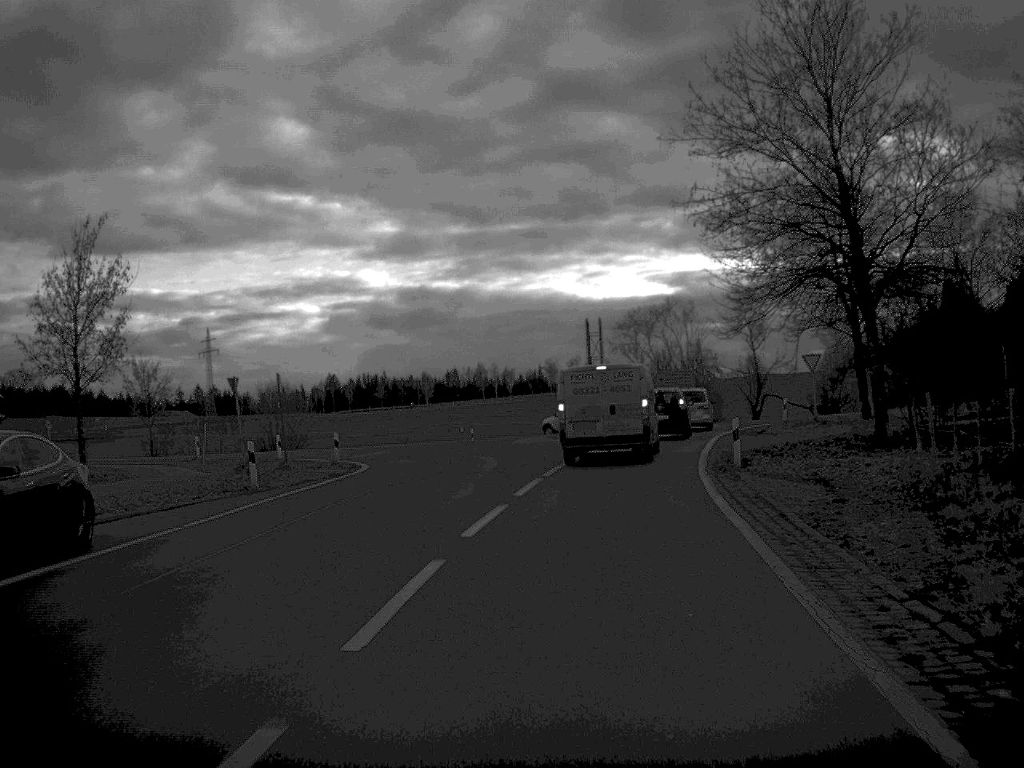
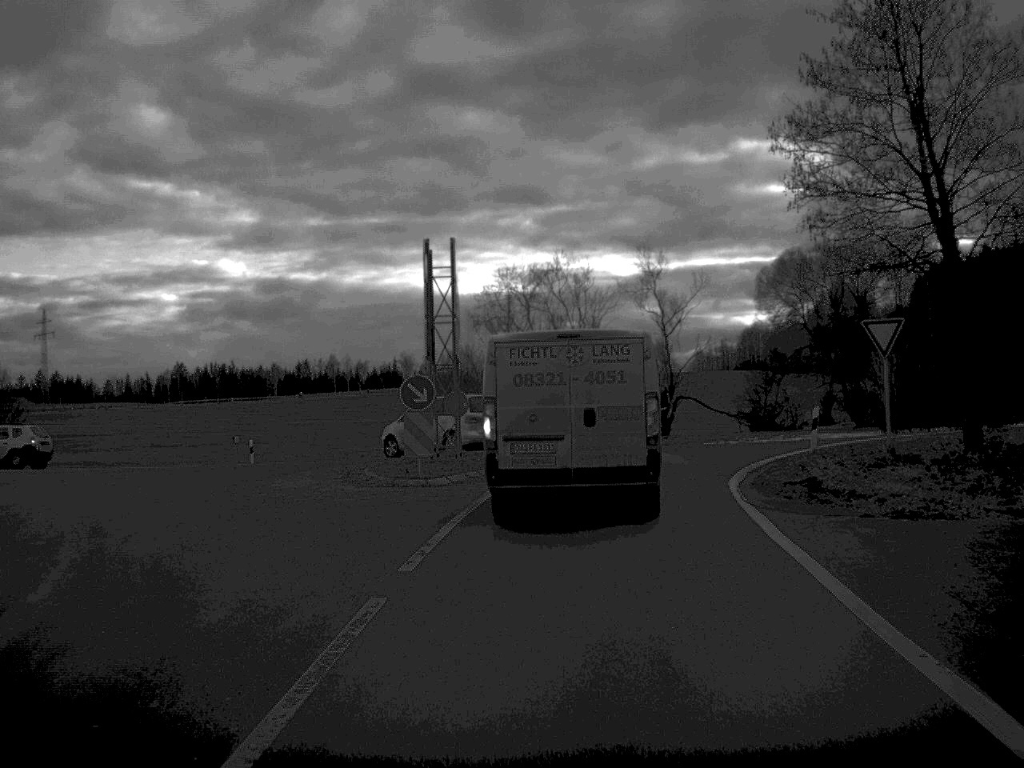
(+1.4, +25.7) m; +6°
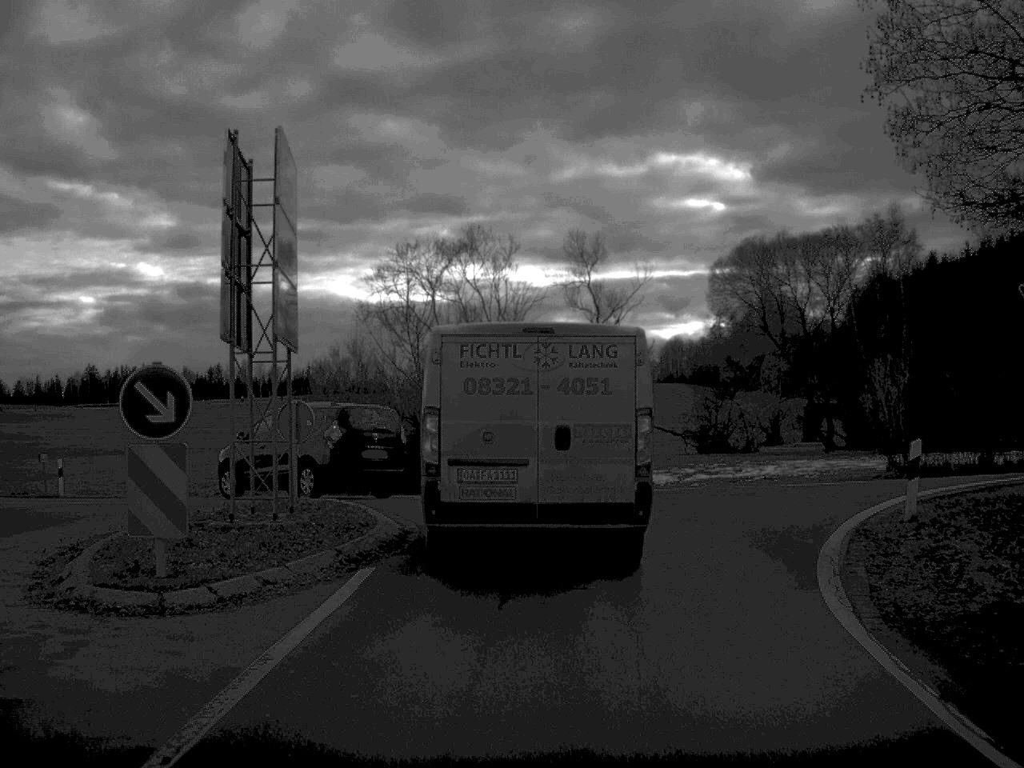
(+0.4, +11.6) m; +4°
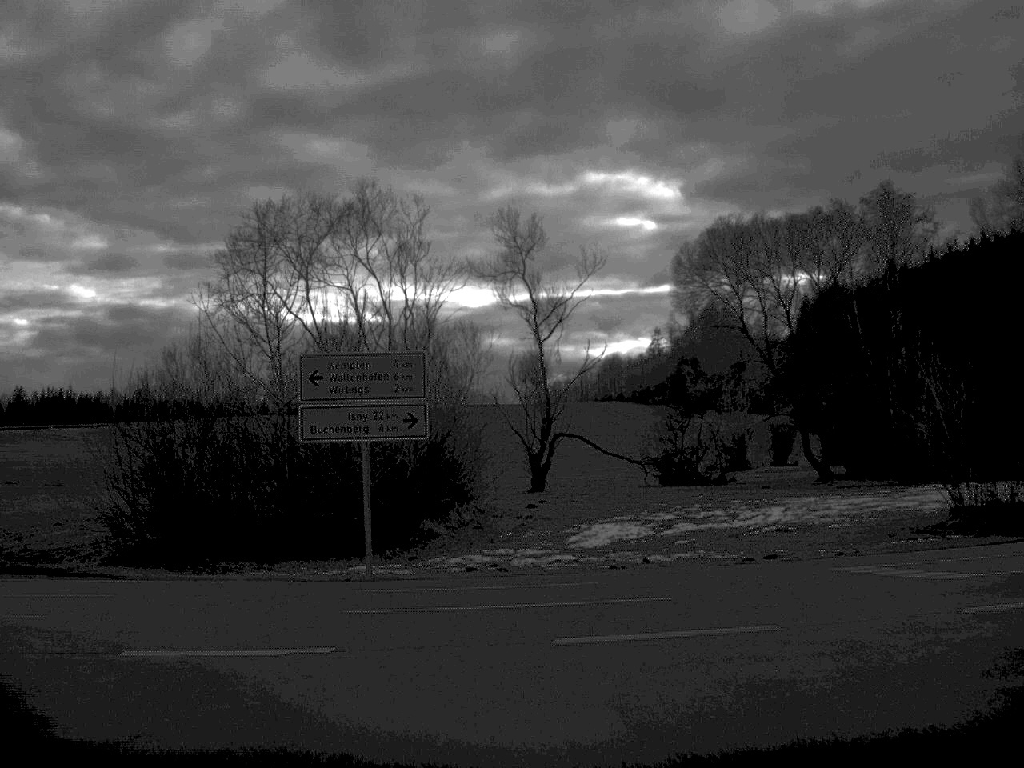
(+0.5, +12.2) m; +3°
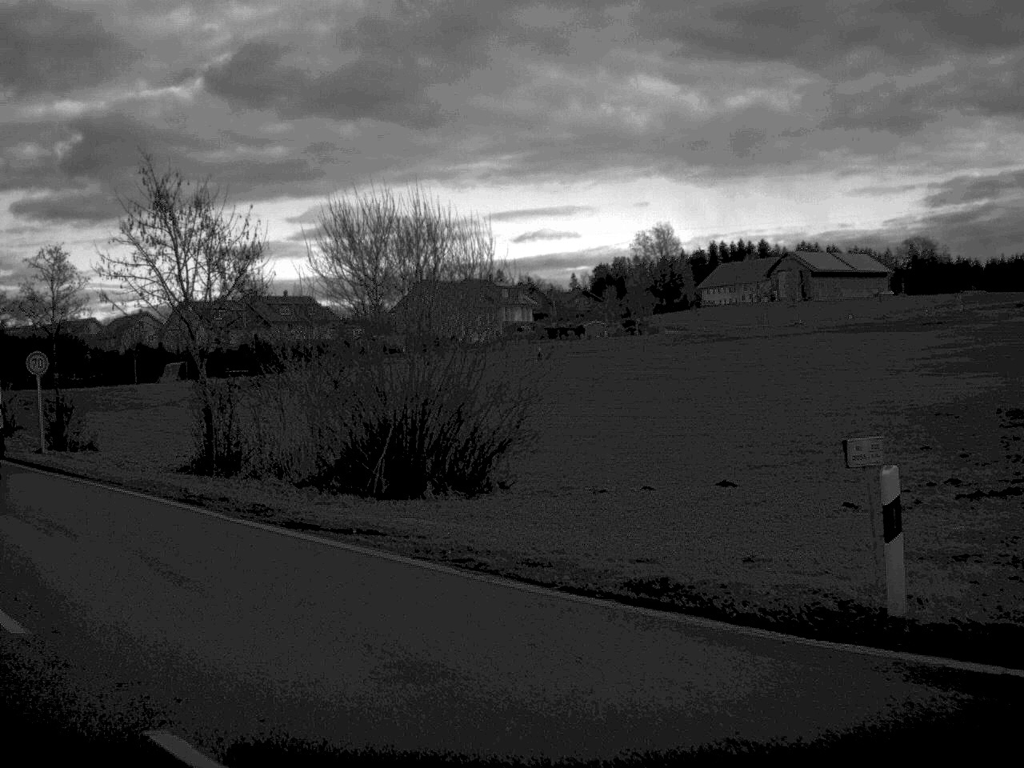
(-6.9, +13.7) m; -60°
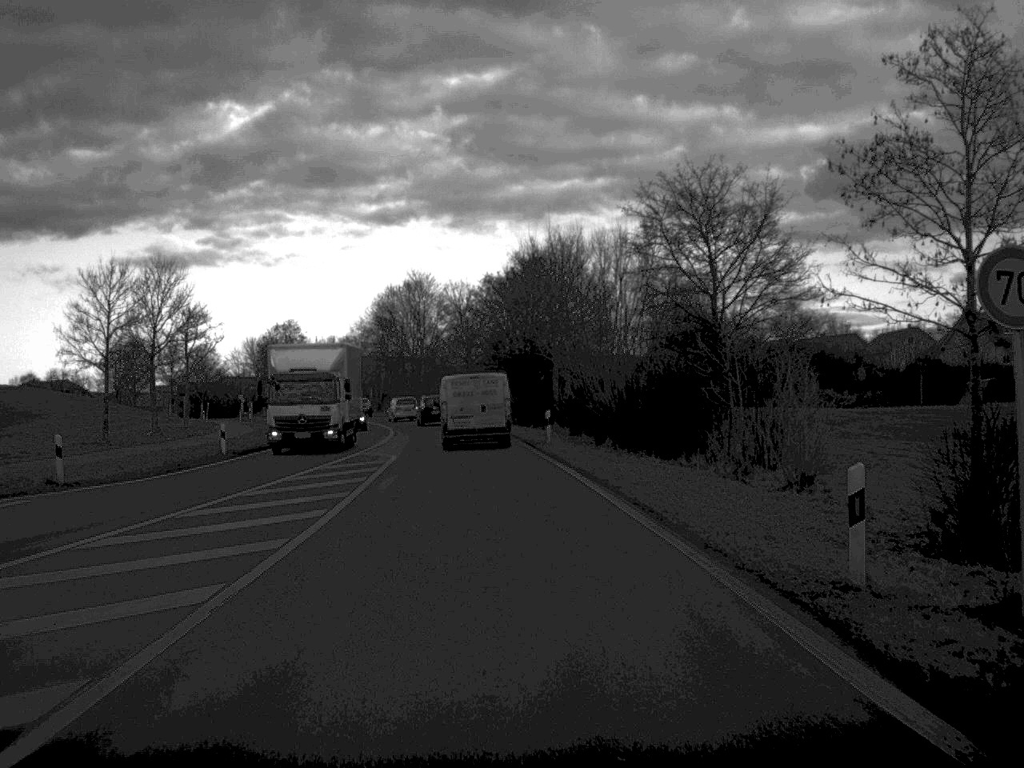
(-9.8, +22.9) m; -33°
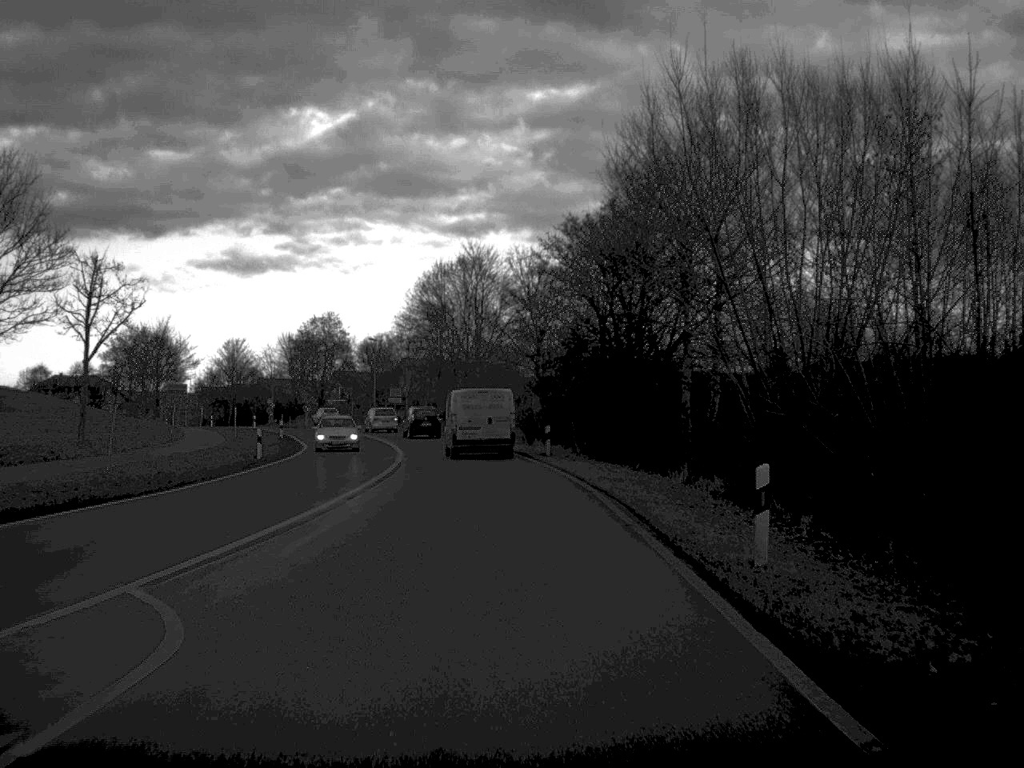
(-0.8, +27.5) m; -3°
